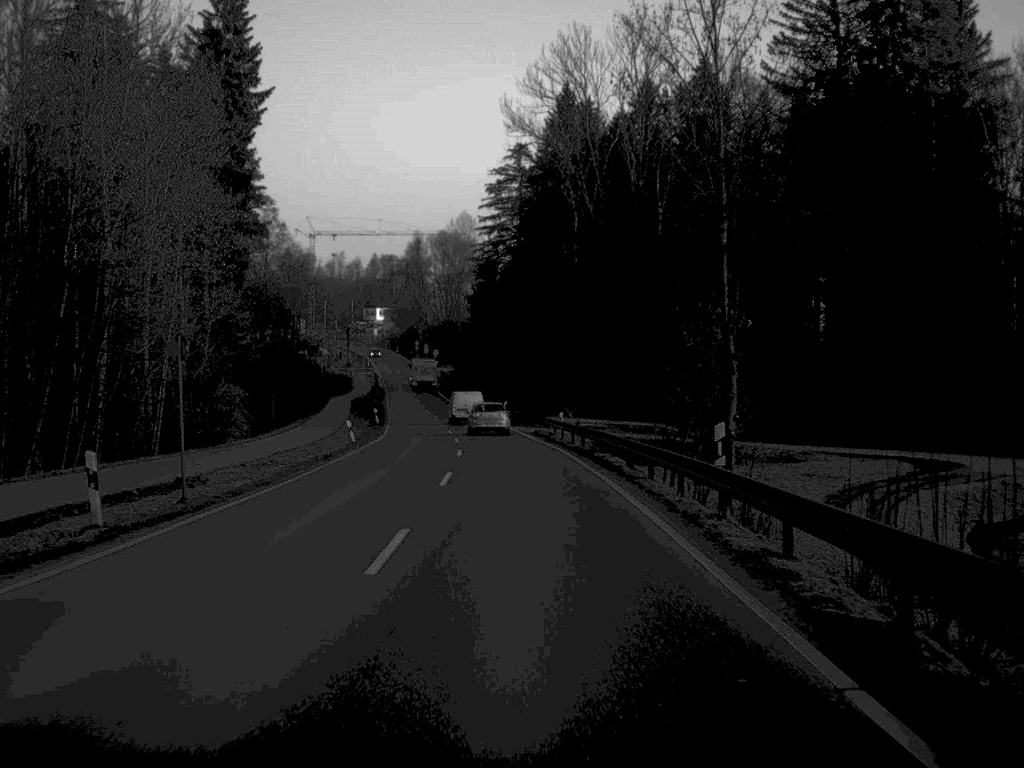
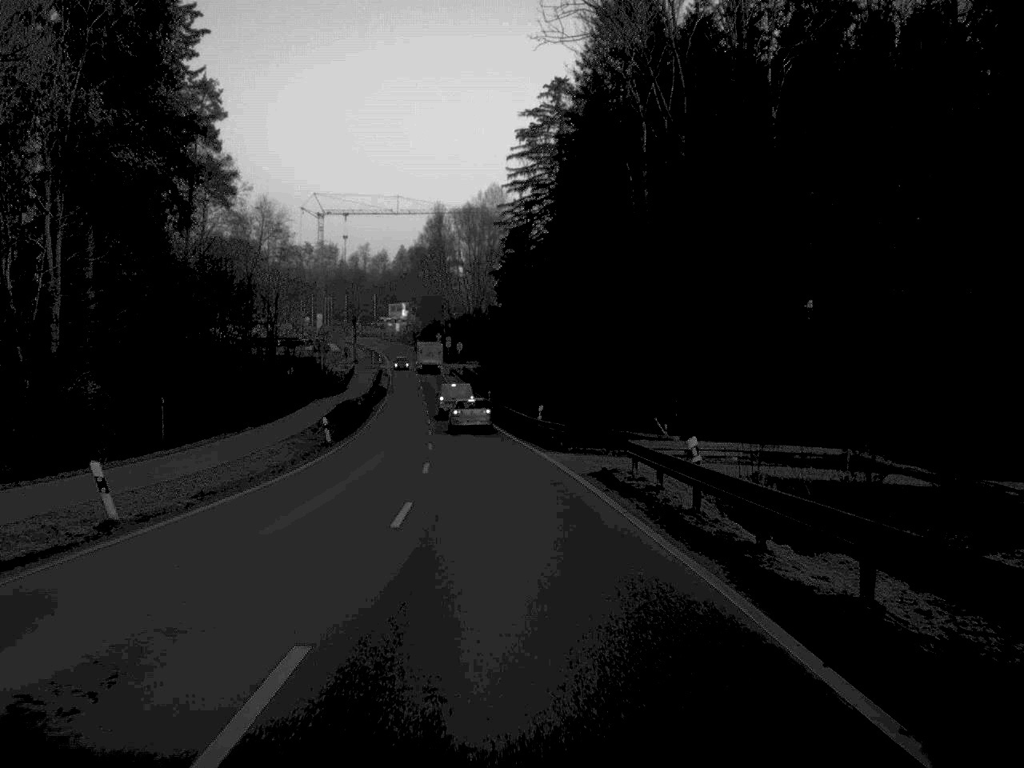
(-0.3, +31.2) m; -2°
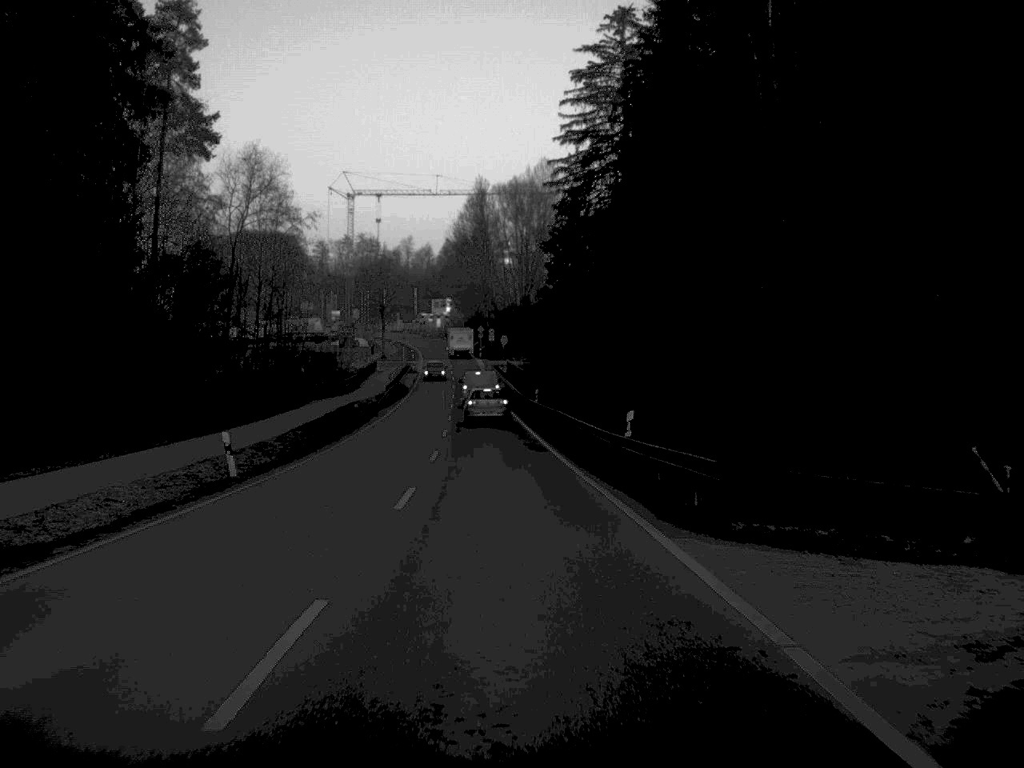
(-0.4, +22.1) m; -2°
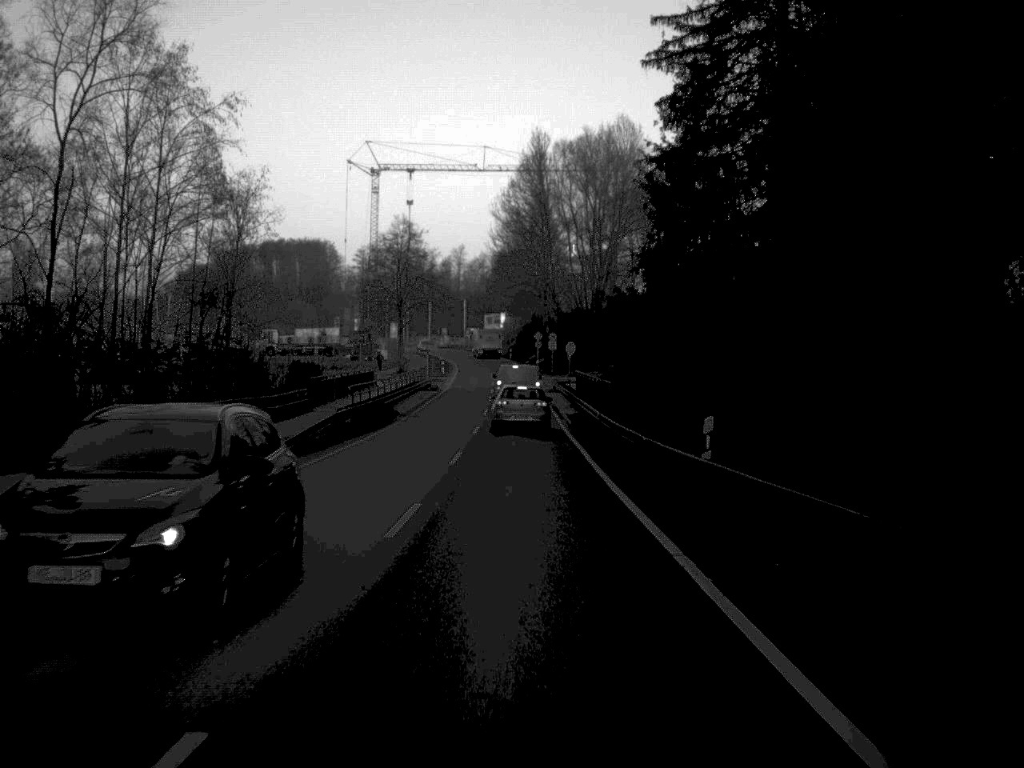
(-1.0, +40.0) m; -3°
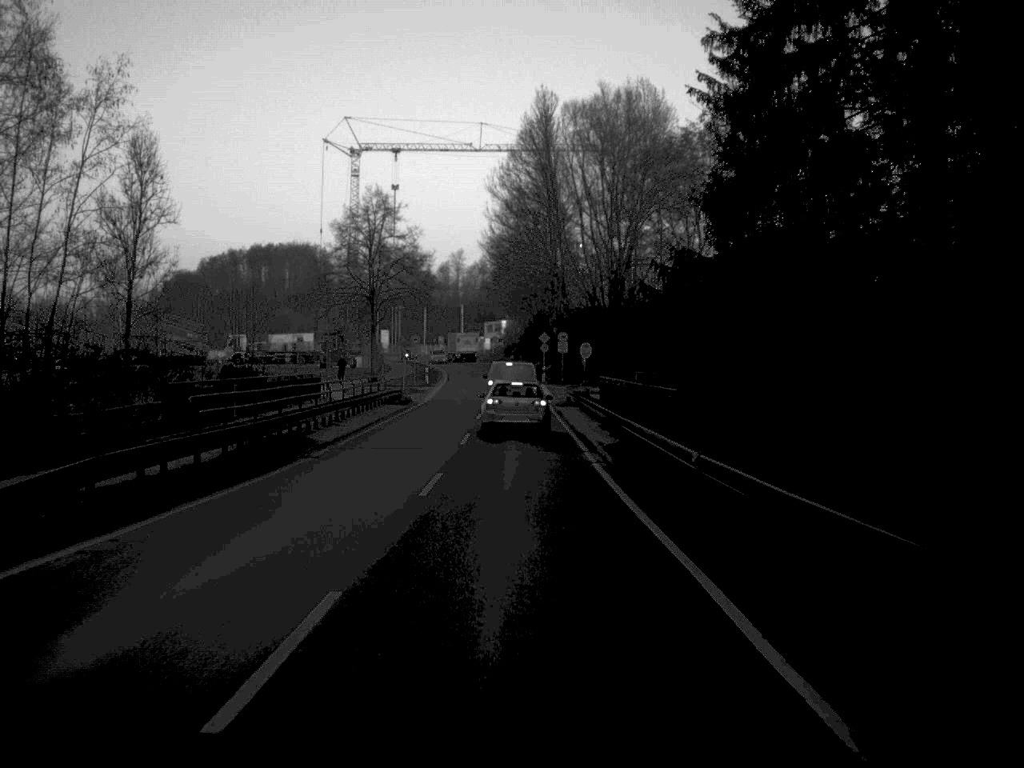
(0.0, +19.9) m; 0°
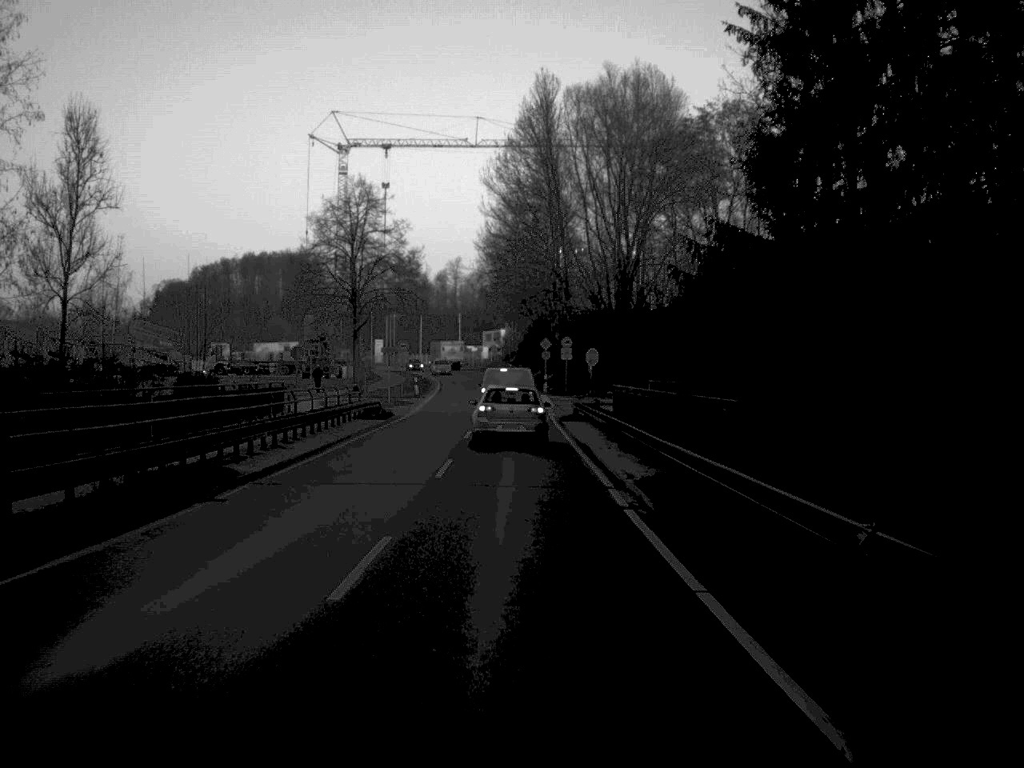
(0.0, +8.1) m; 0°
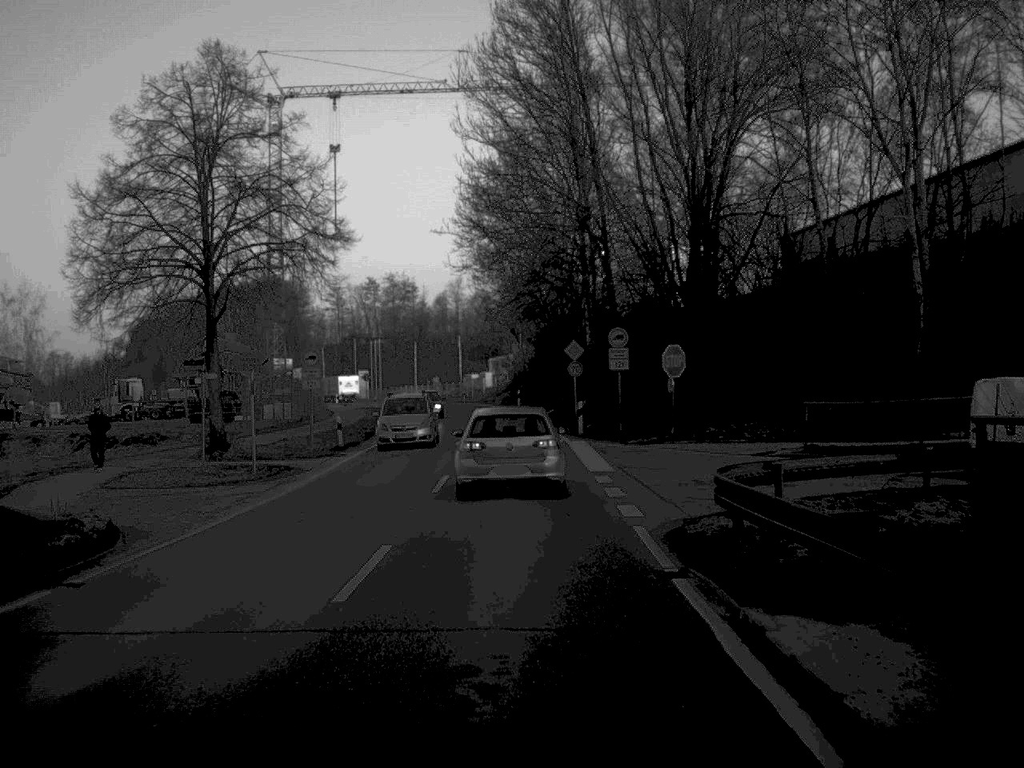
(-0.1, +35.1) m; -1°
